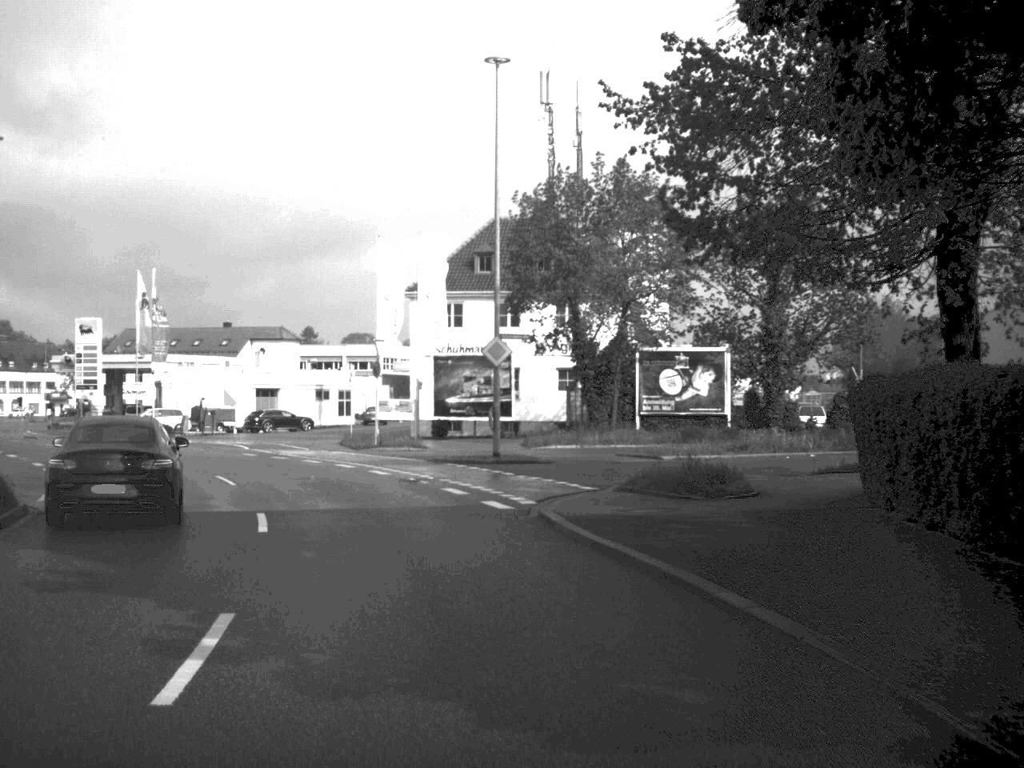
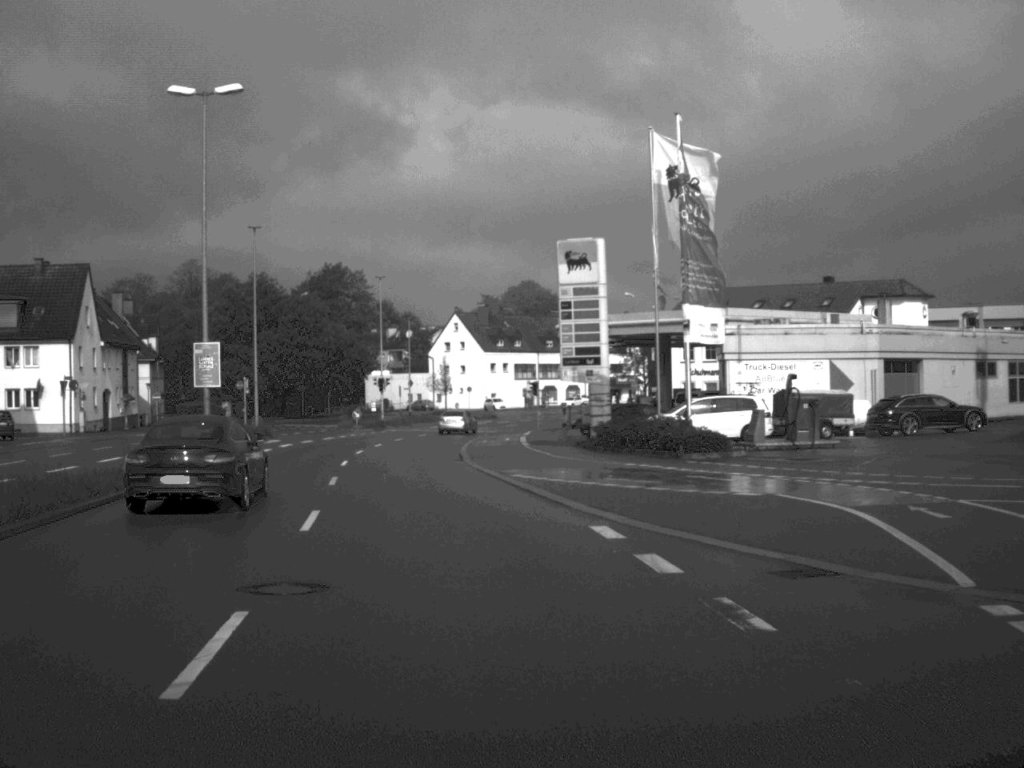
(-8.1, +34.5) m; -27°
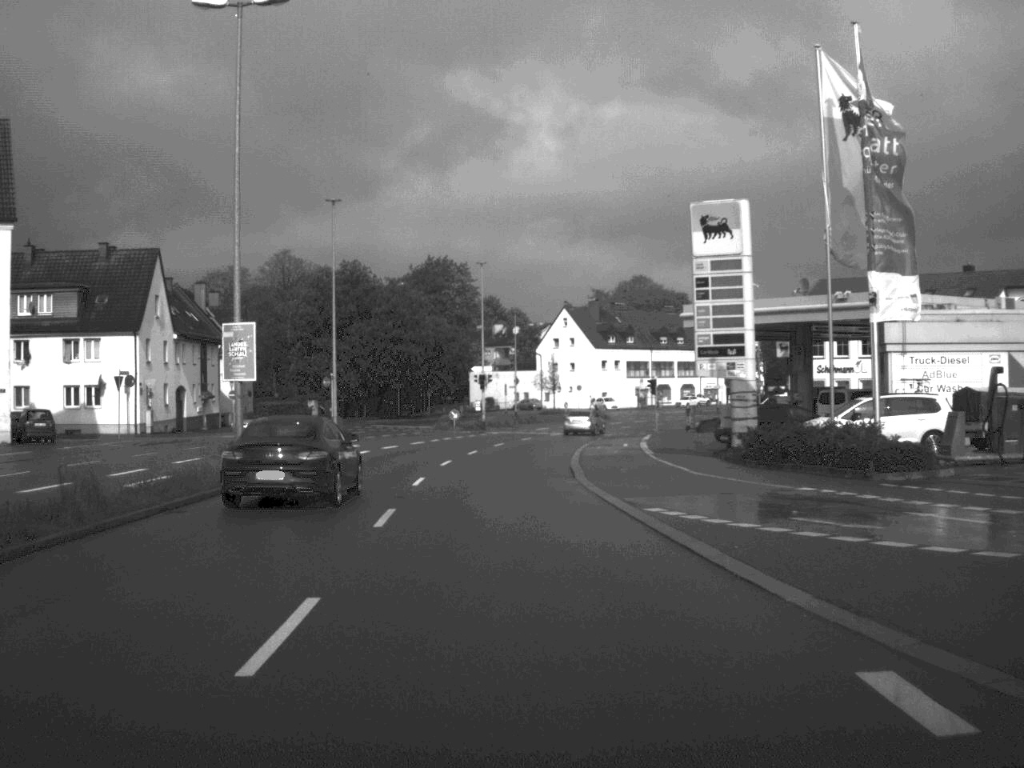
(-0.4, +8.4) m; -5°
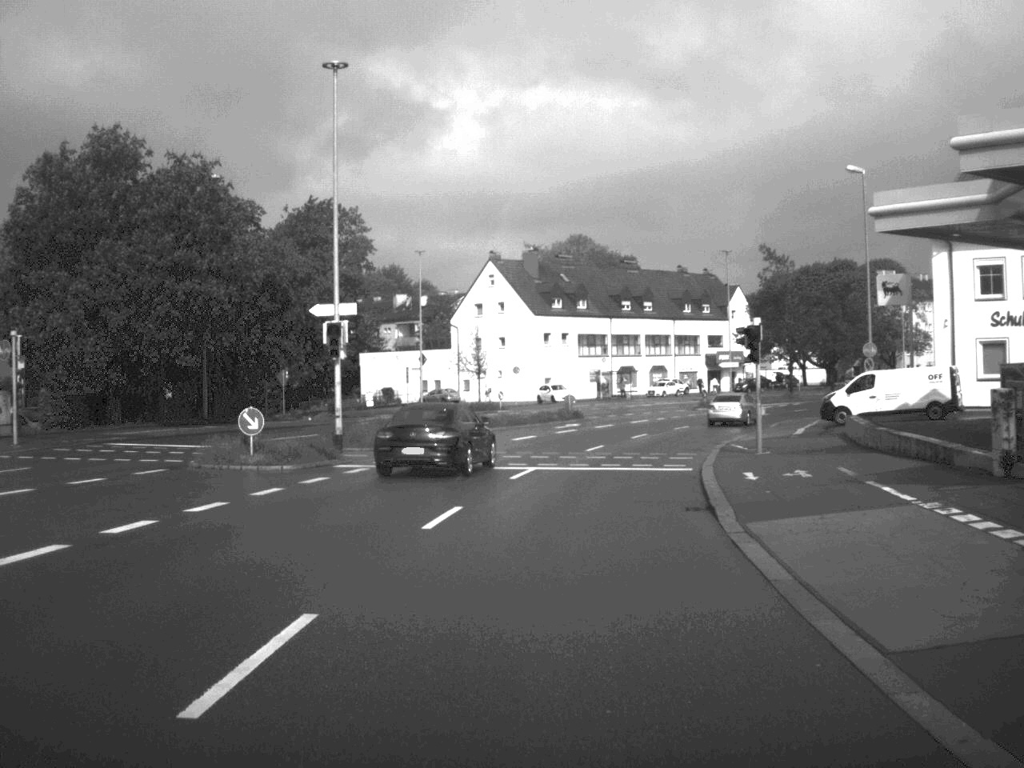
(0.0, +45.3) m; +4°
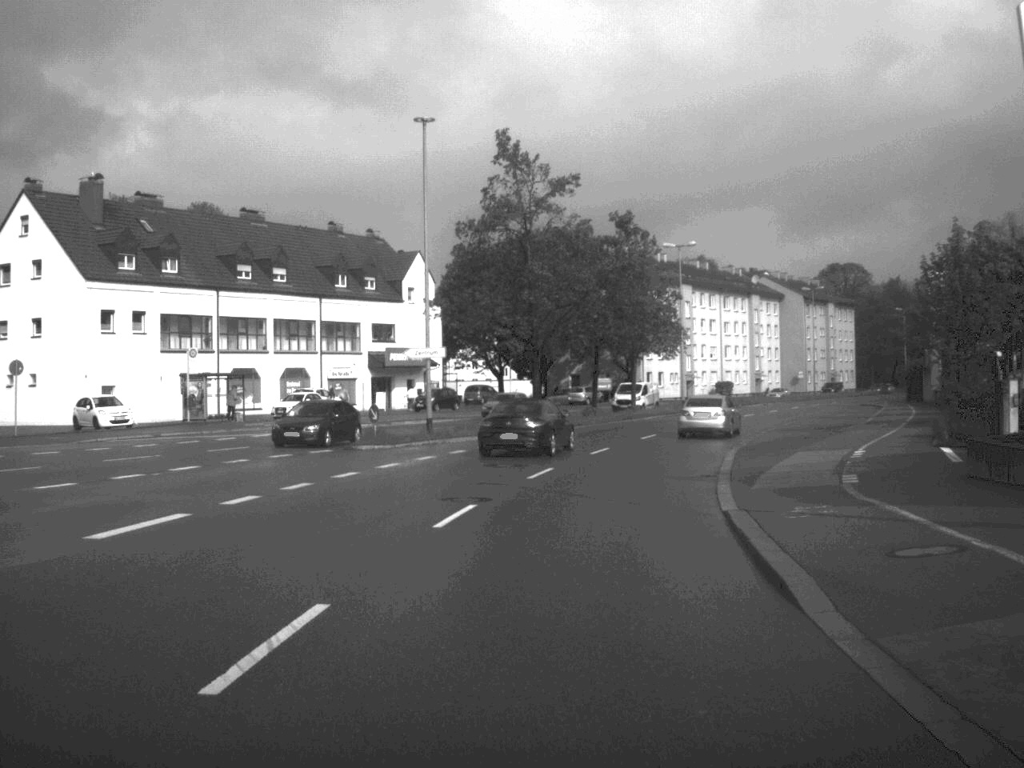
(+5.5, +44.3) m; +15°
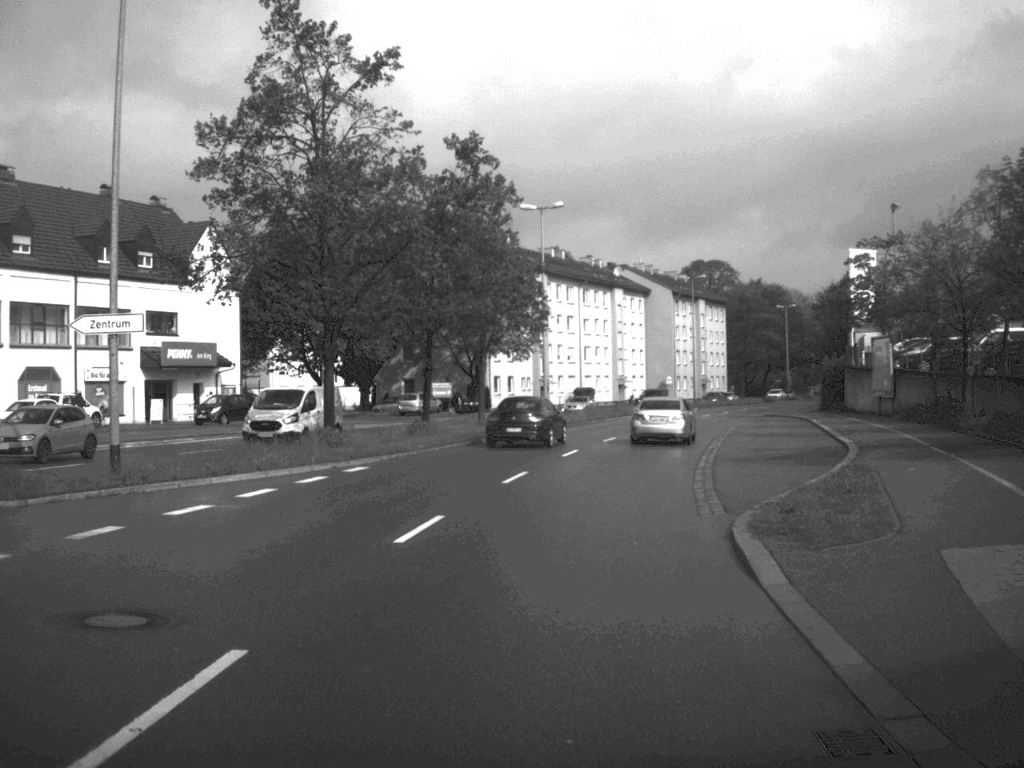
(+1.2, +18.8) m; +7°
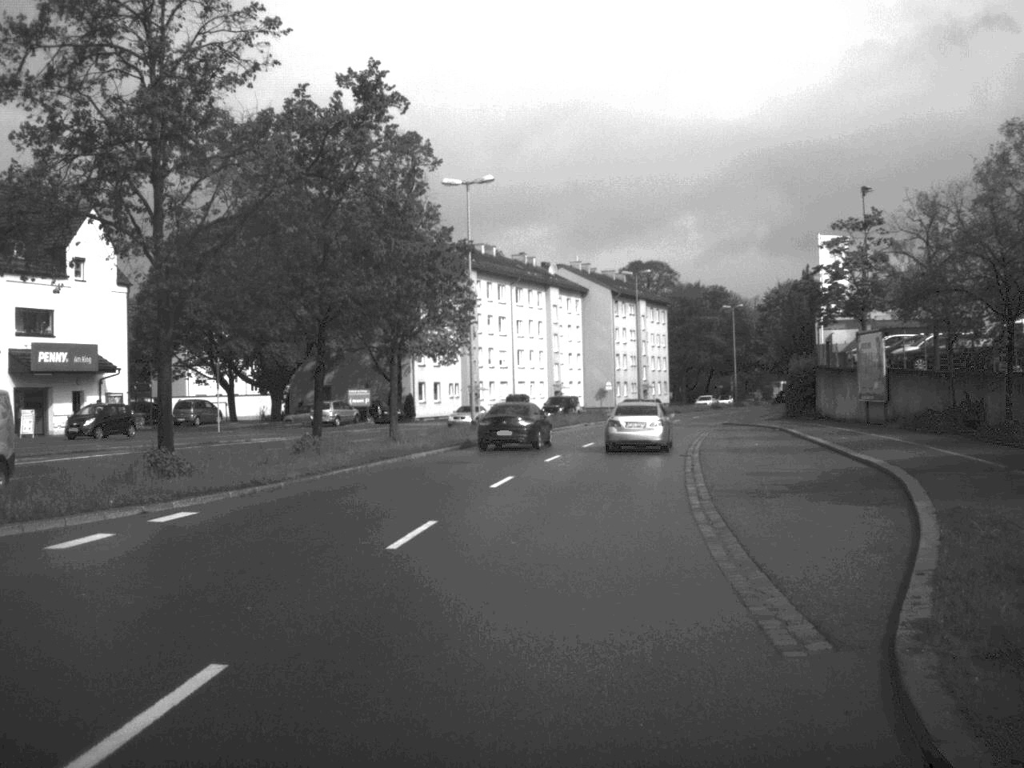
(+0.2, +9.0) m; +3°
